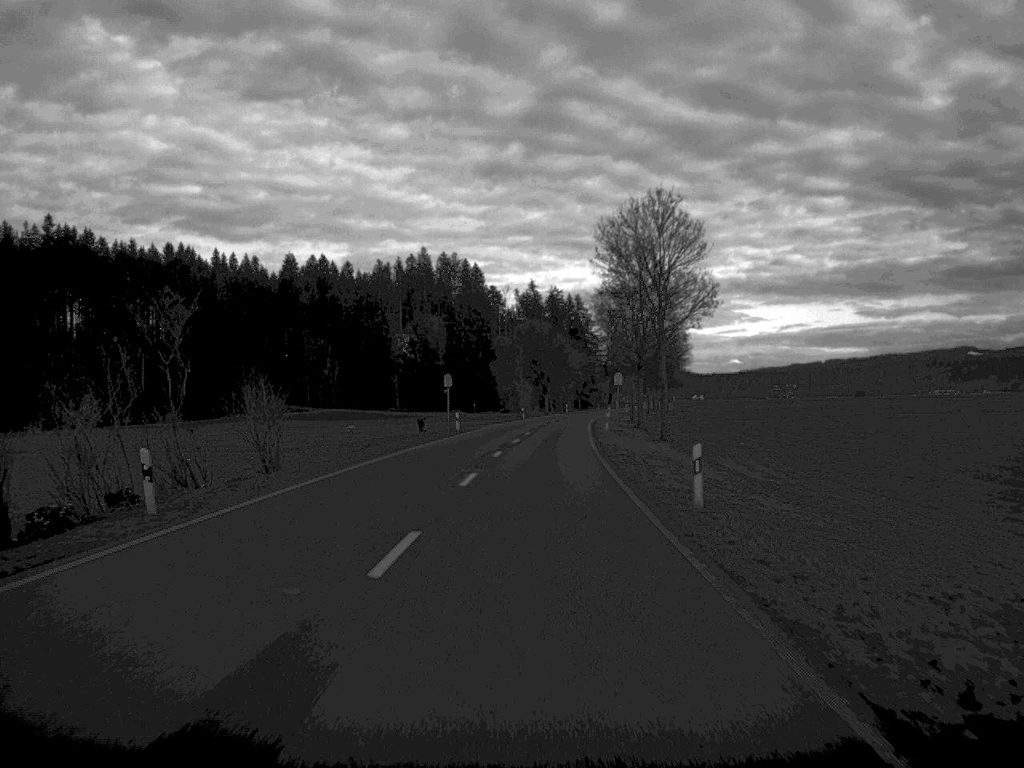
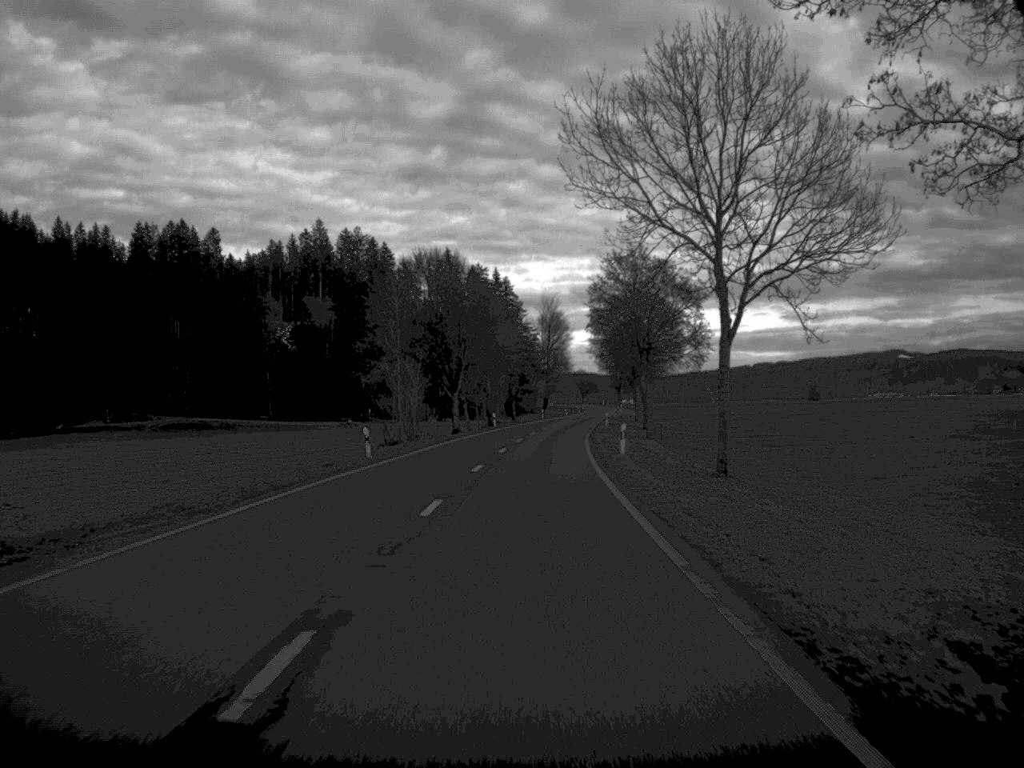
(+2.3, +77.5) m; +3°
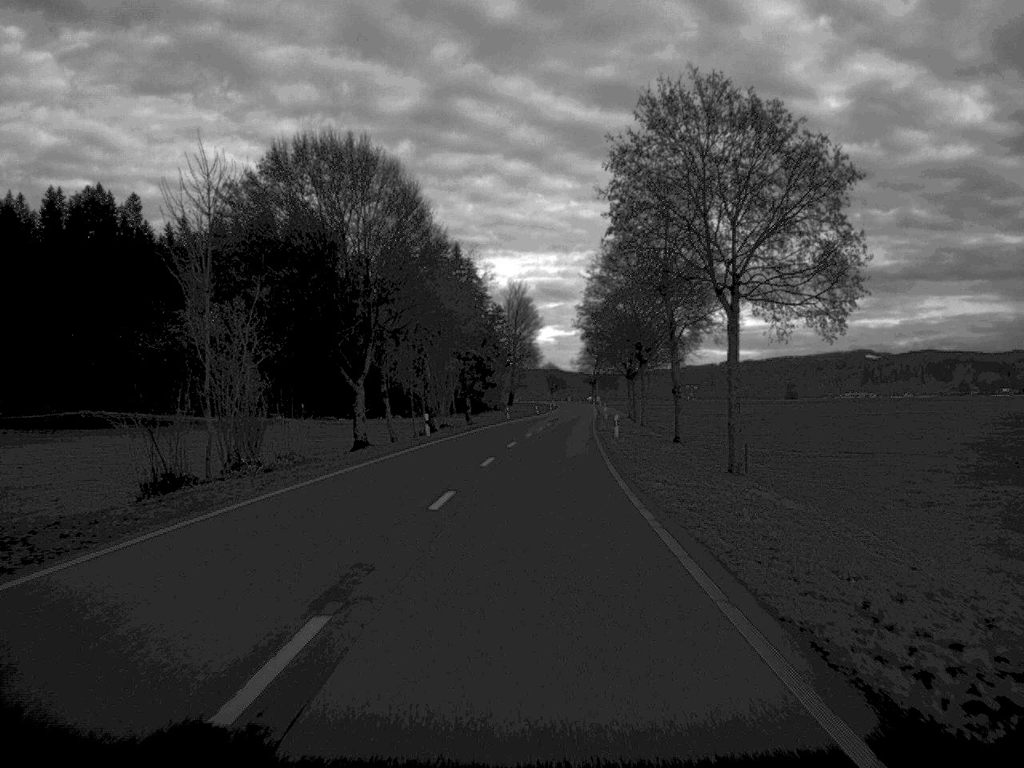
(+0.4, +36.1) m; +2°
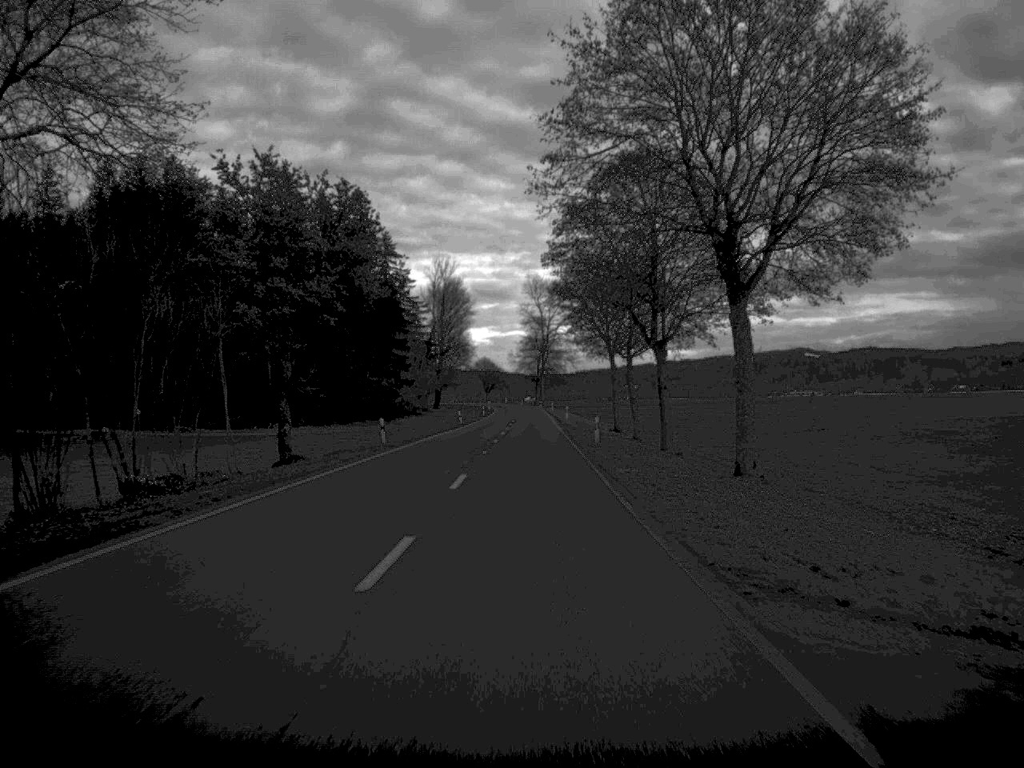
(+1.4, +55.2) m; +3°
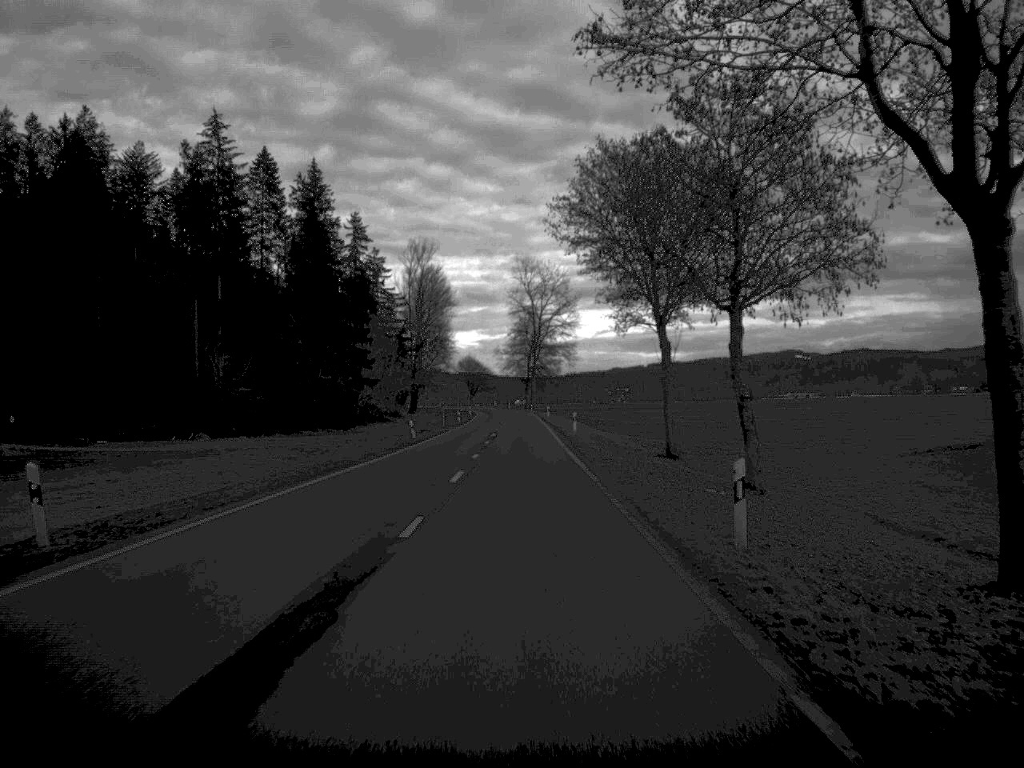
(+0.1, +33.1) m; 0°
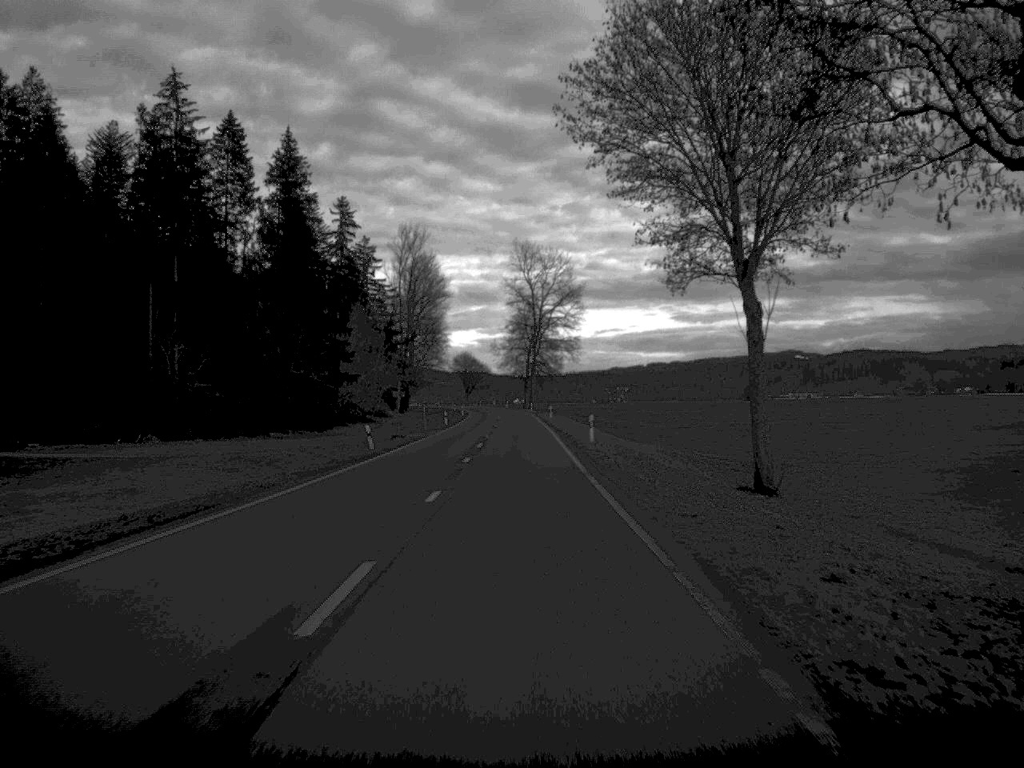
(0.0, +17.1) m; 0°
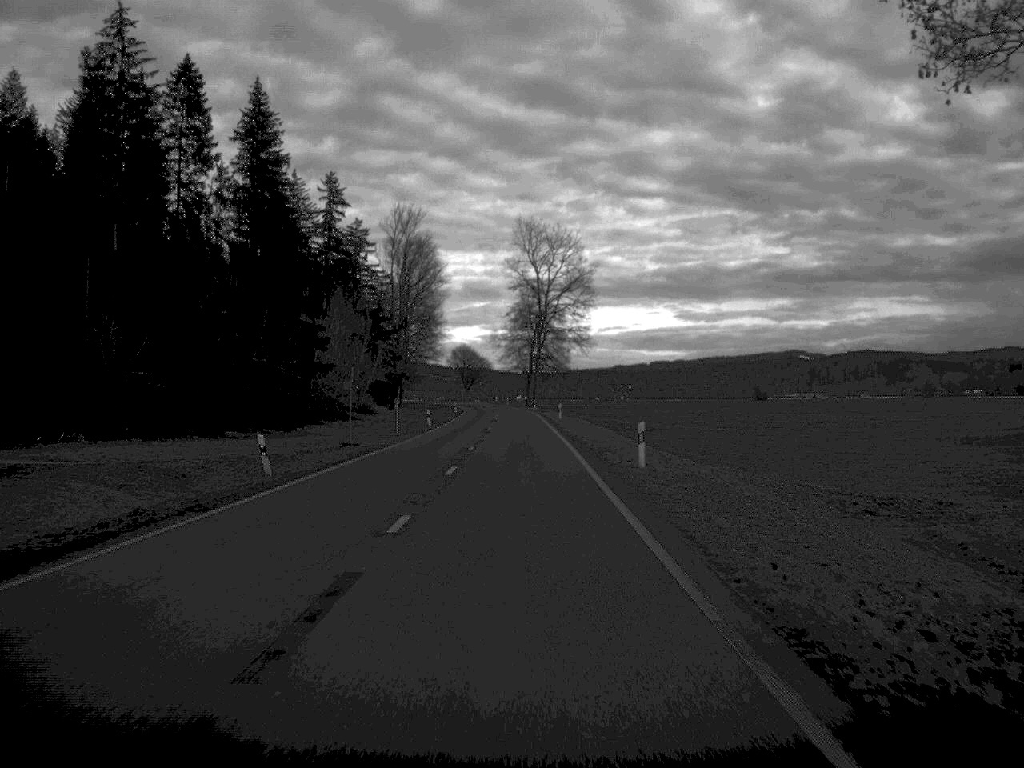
(0.0, +19.2) m; 0°
